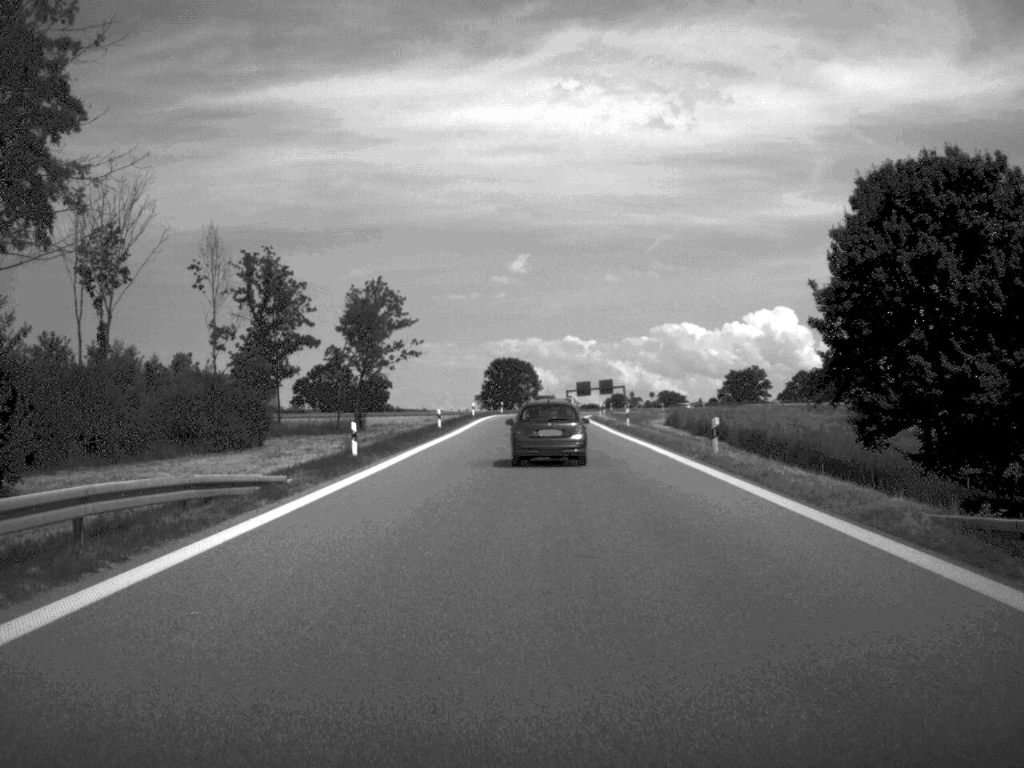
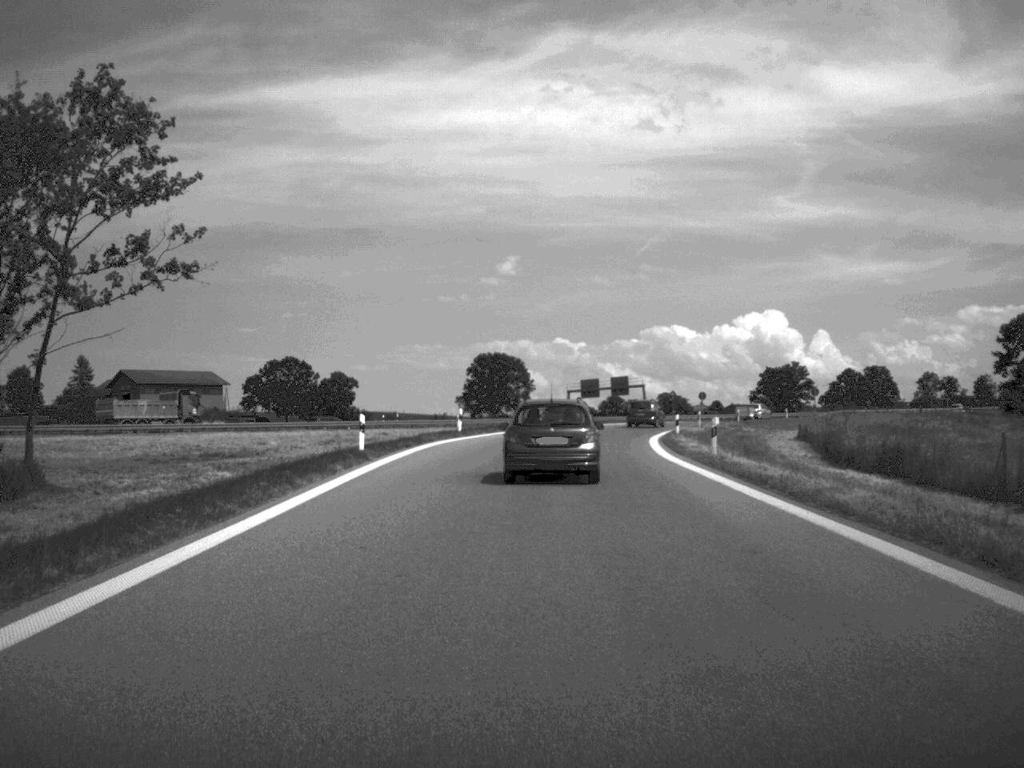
(+0.1, +57.7) m; 0°
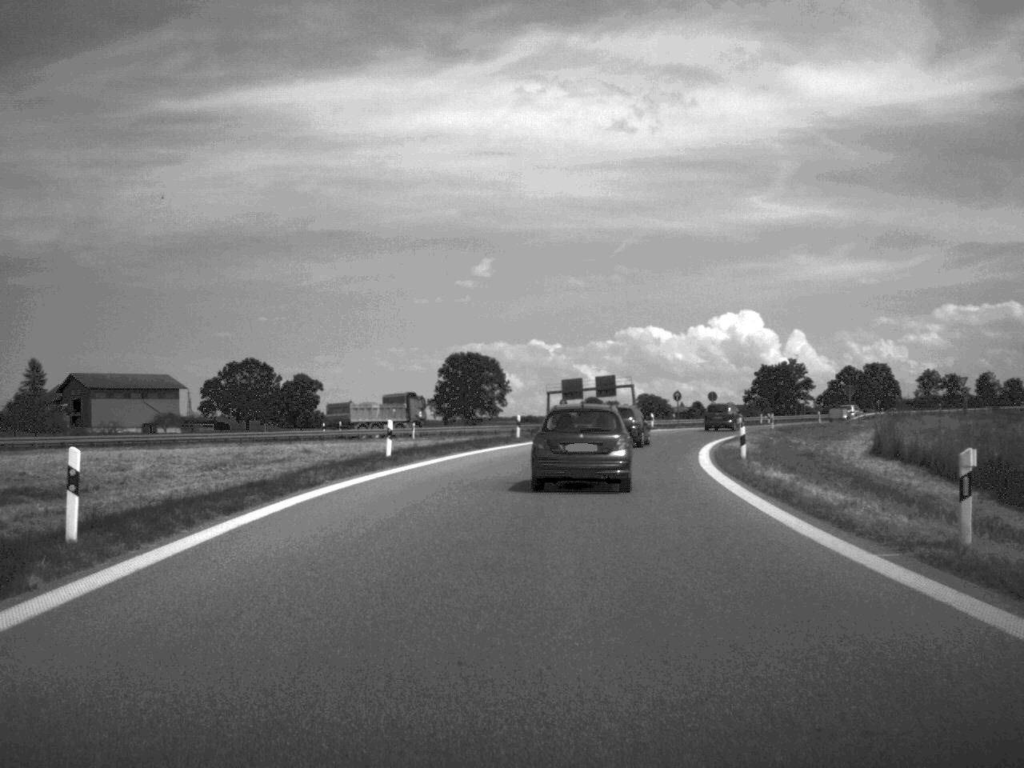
(+0.1, +19.9) m; +1°
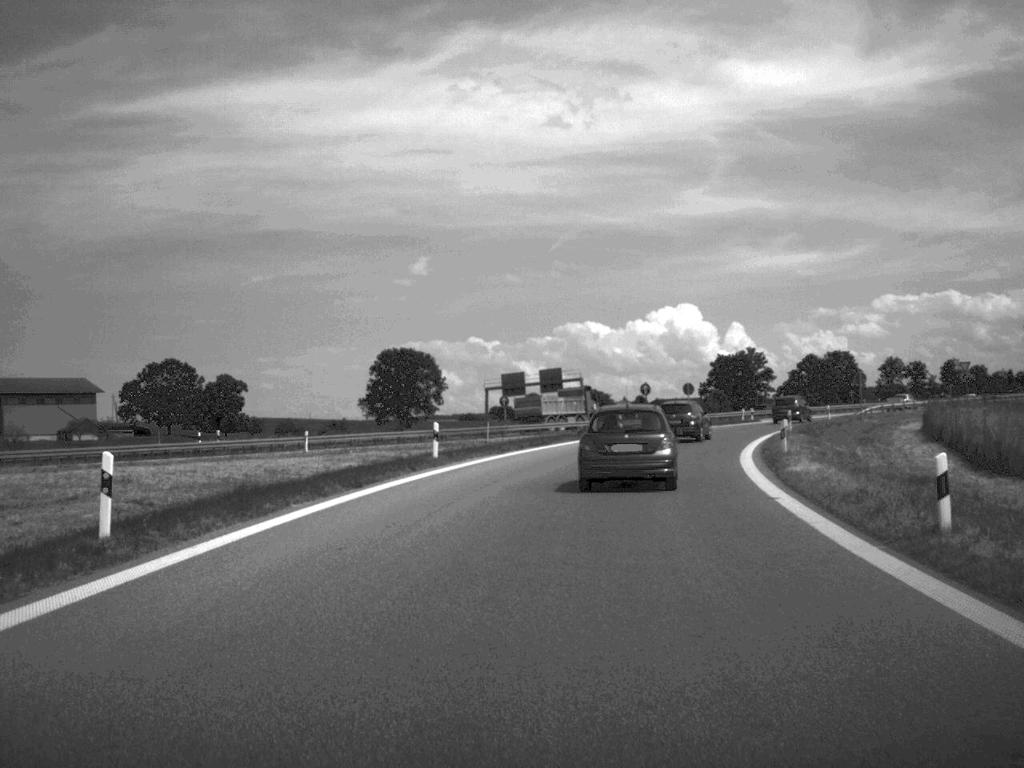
(+0.4, +18.6) m; +3°
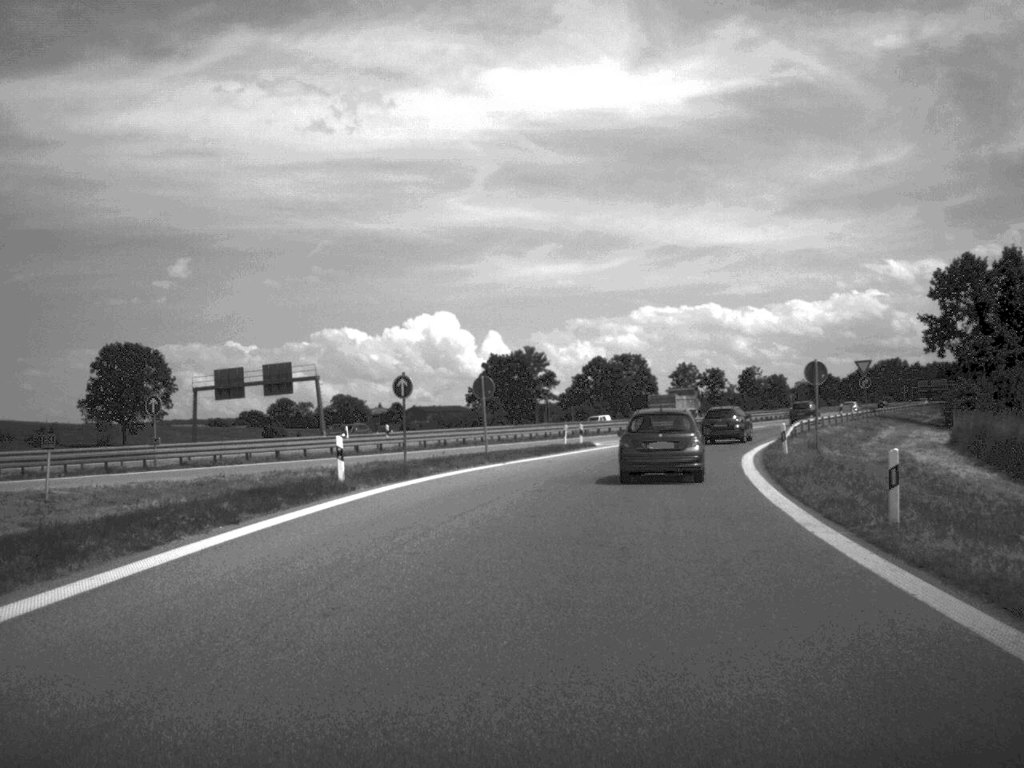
(+3.1, +36.5) m; +11°
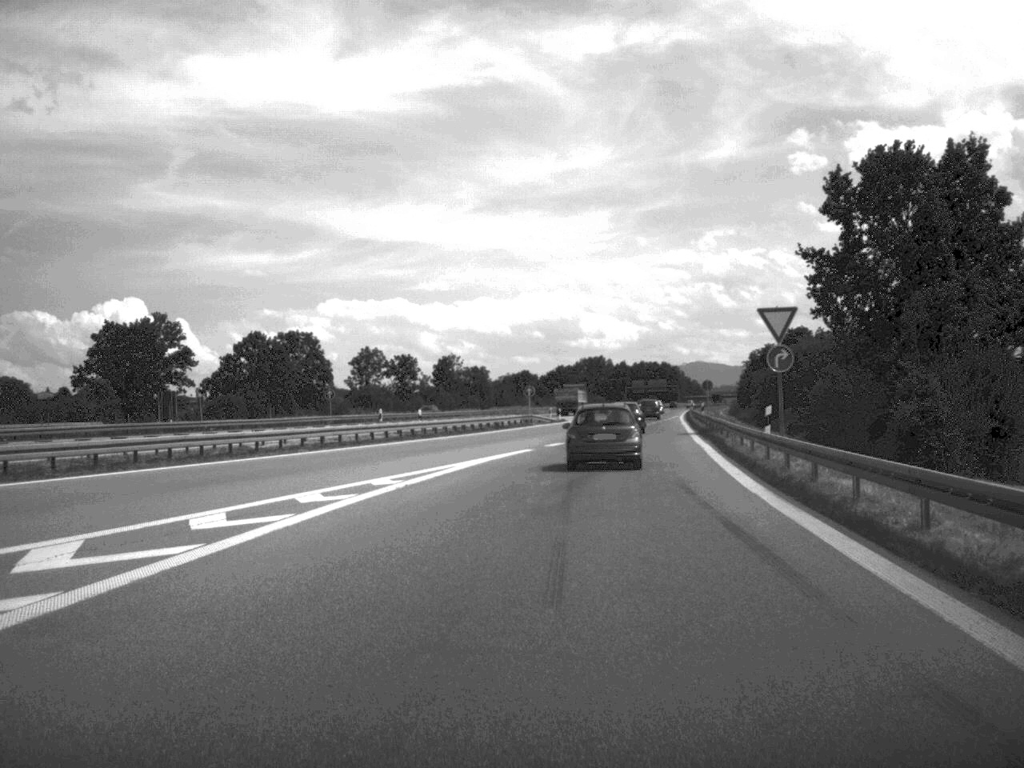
(+6.2, +48.2) m; +14°
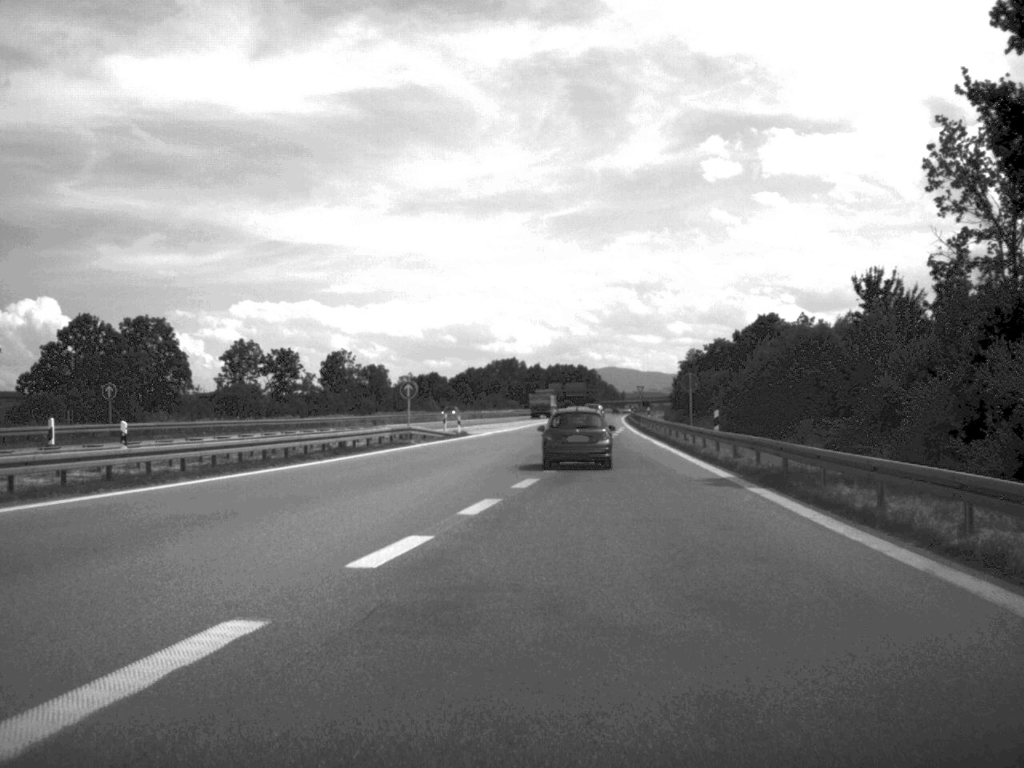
(+1.4, +32.0) m; +4°
